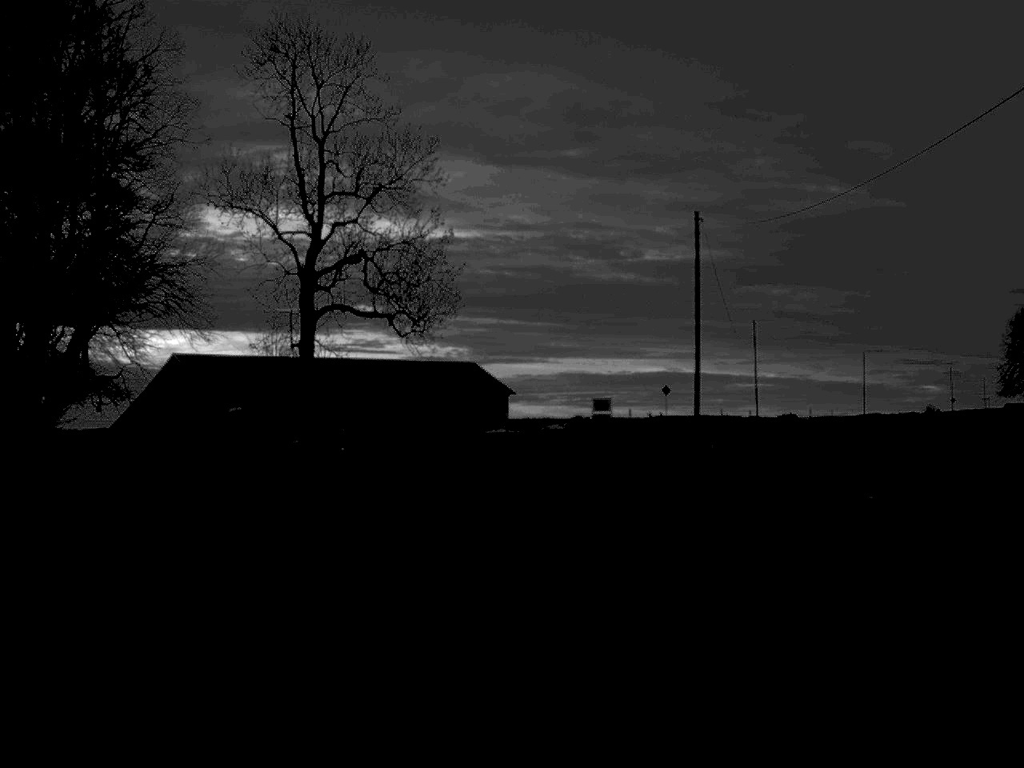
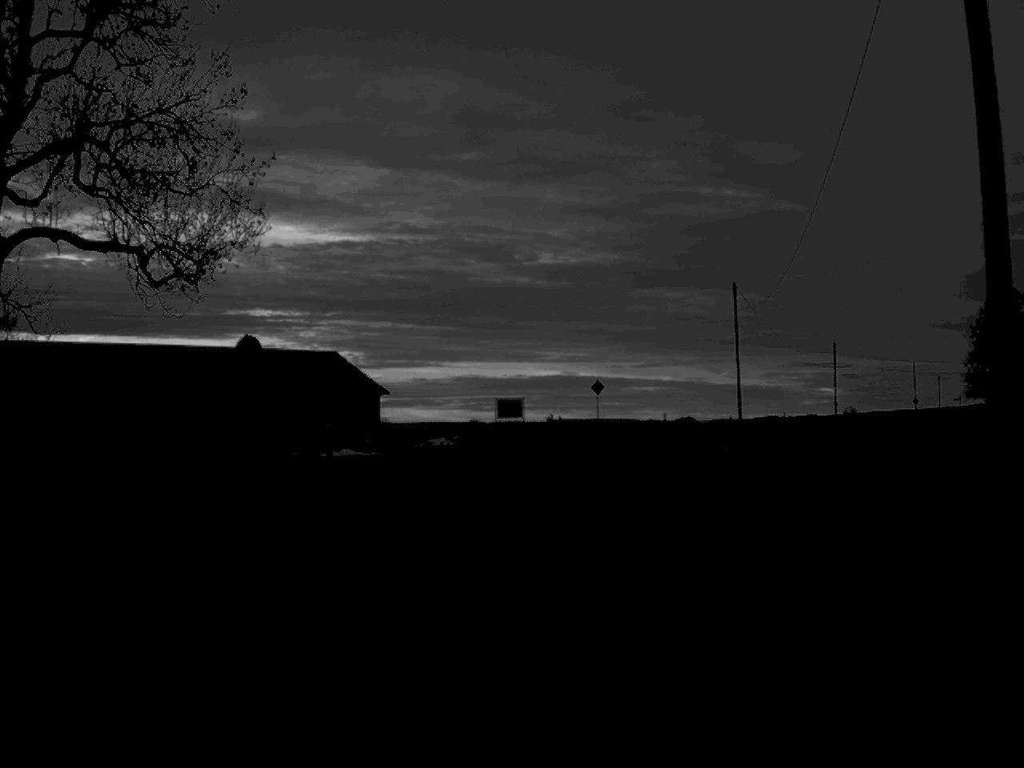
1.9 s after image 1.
(+1.0, +26.4) m; +5°
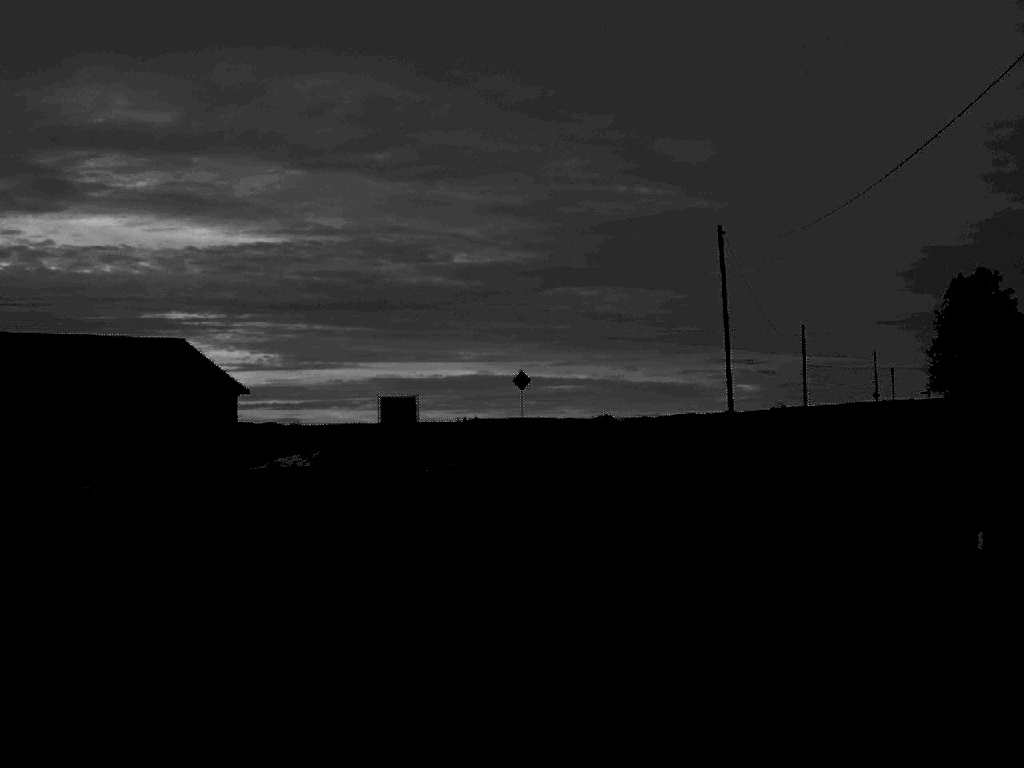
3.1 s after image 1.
(+0.6, +17.1) m; +4°
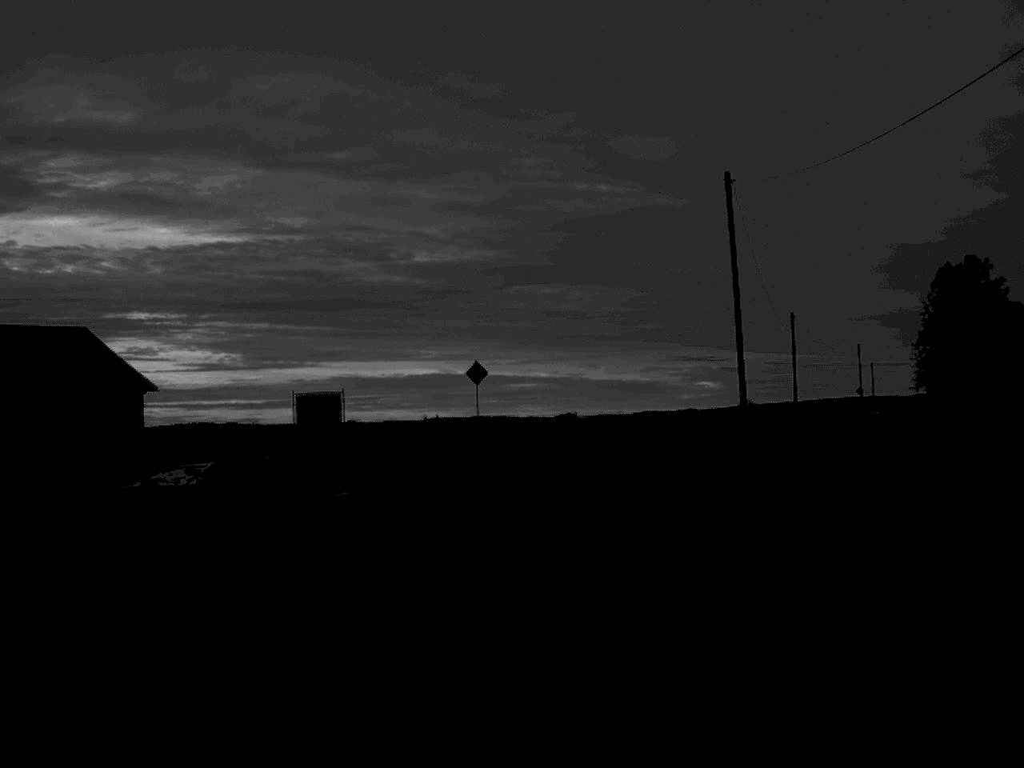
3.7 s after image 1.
(+0.1, +8.5) m; +2°
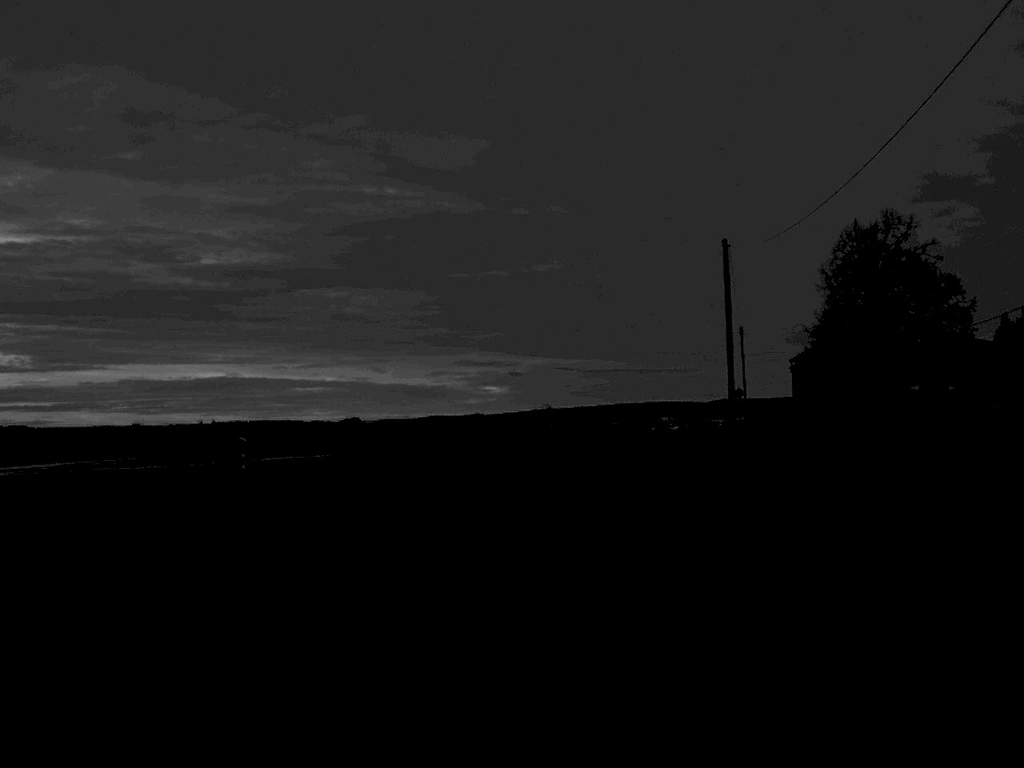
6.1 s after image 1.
(+3.0, +36.7) m; +10°
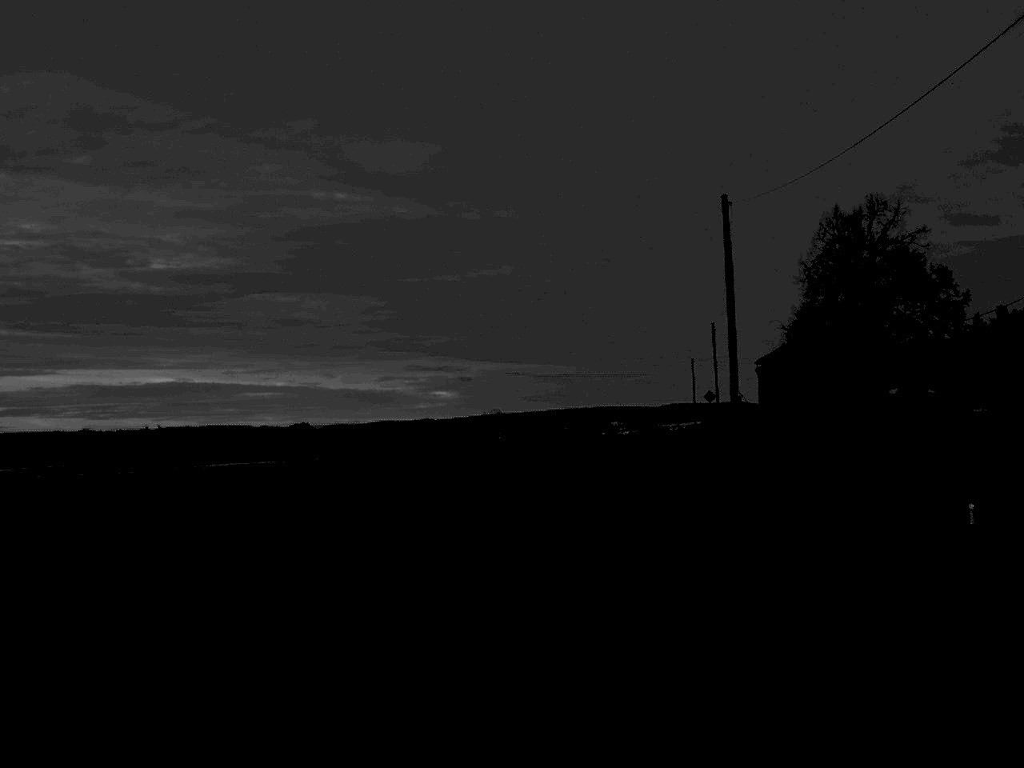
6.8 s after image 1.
(+0.2, +9.3) m; +2°
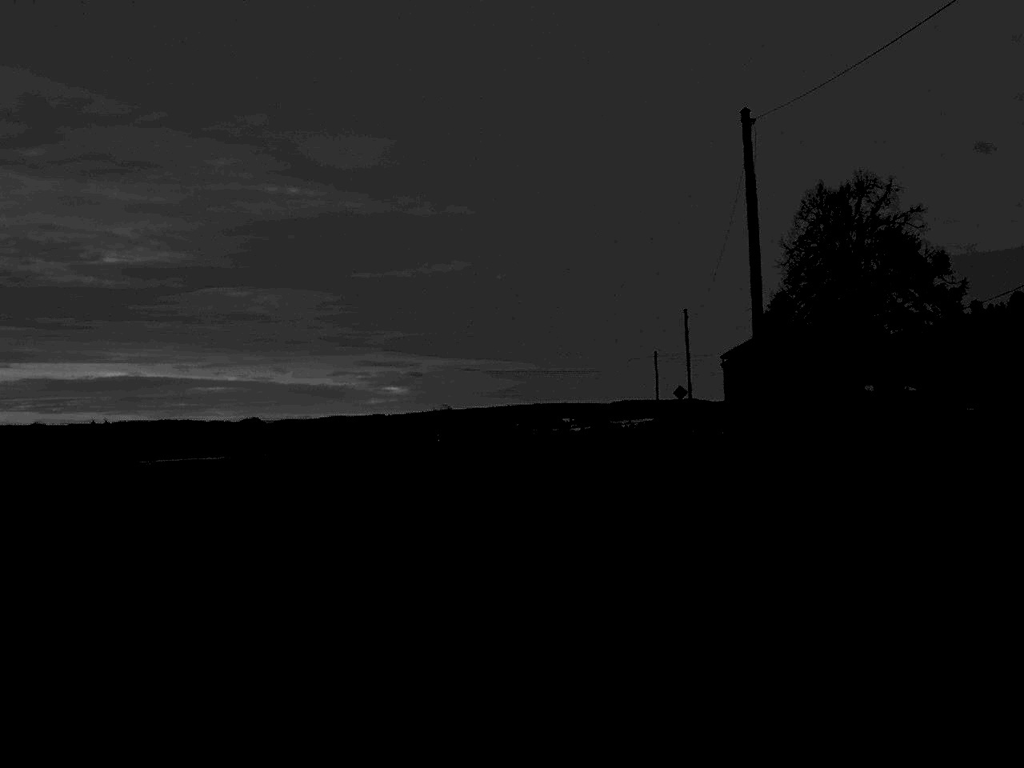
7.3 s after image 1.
(+0.2, +8.9) m; +2°
